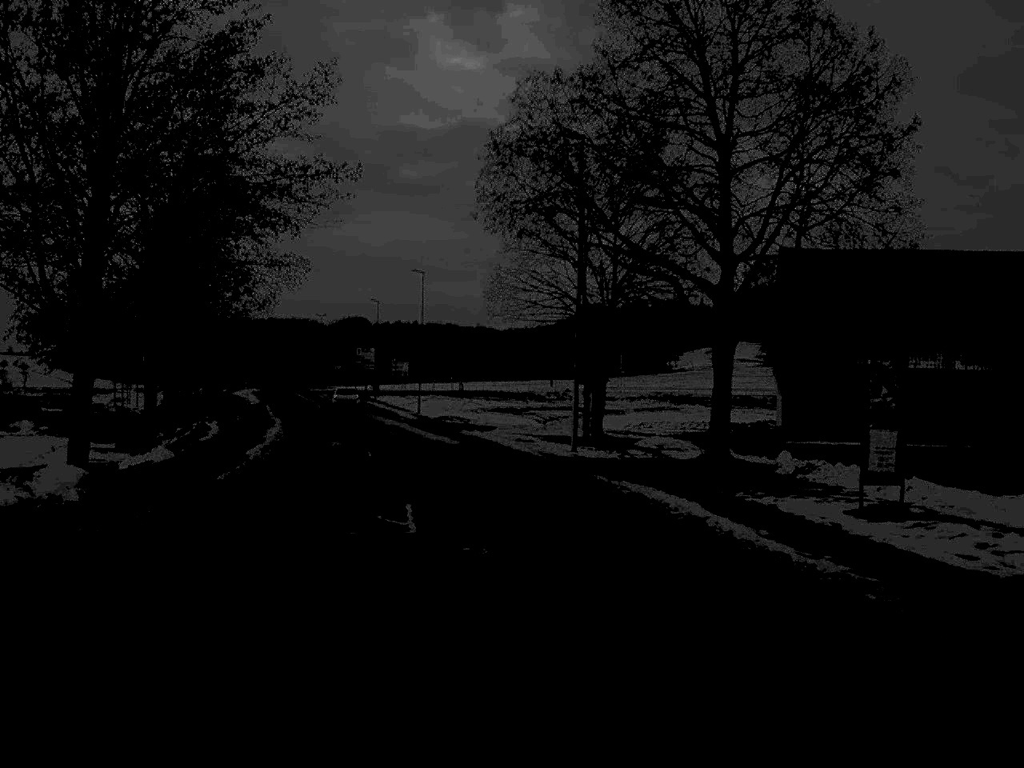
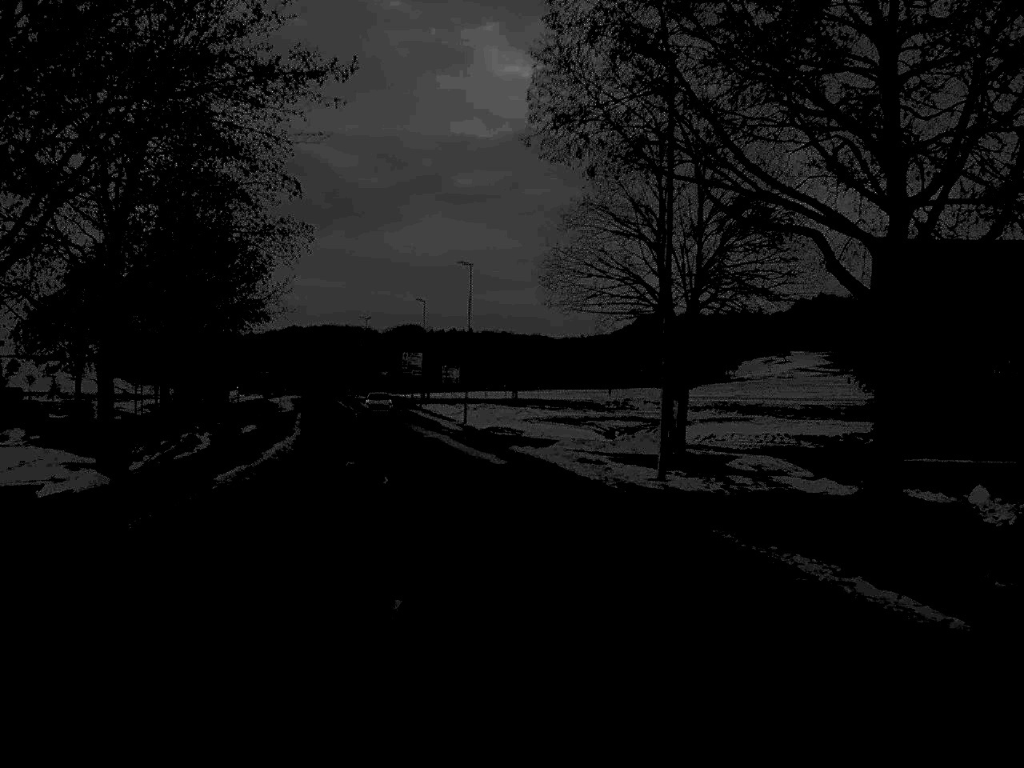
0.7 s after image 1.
(-0.2, +8.6) m; -2°
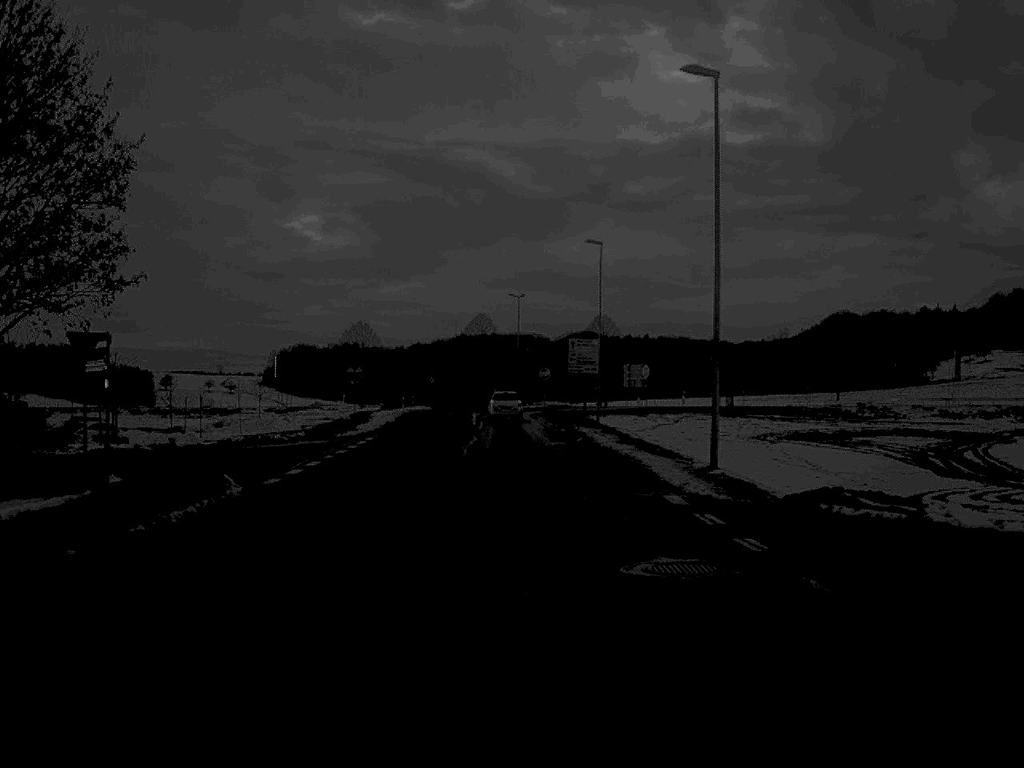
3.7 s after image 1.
(-3.0, +38.9) m; -8°
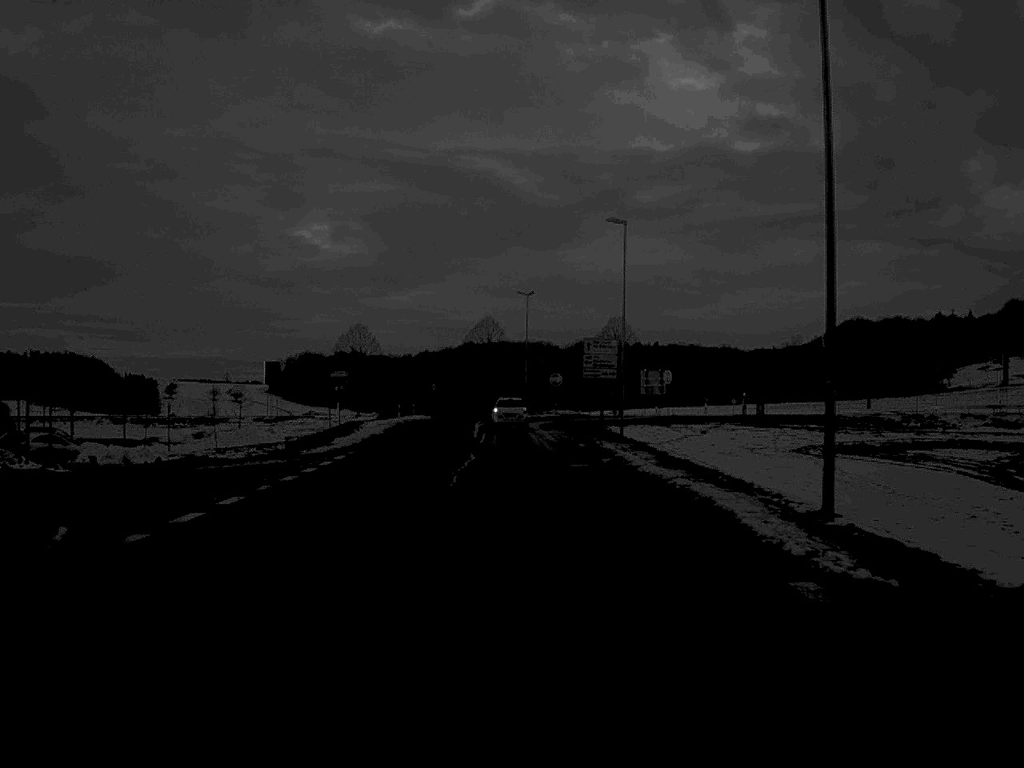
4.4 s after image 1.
(0.0, +9.0) m; 0°
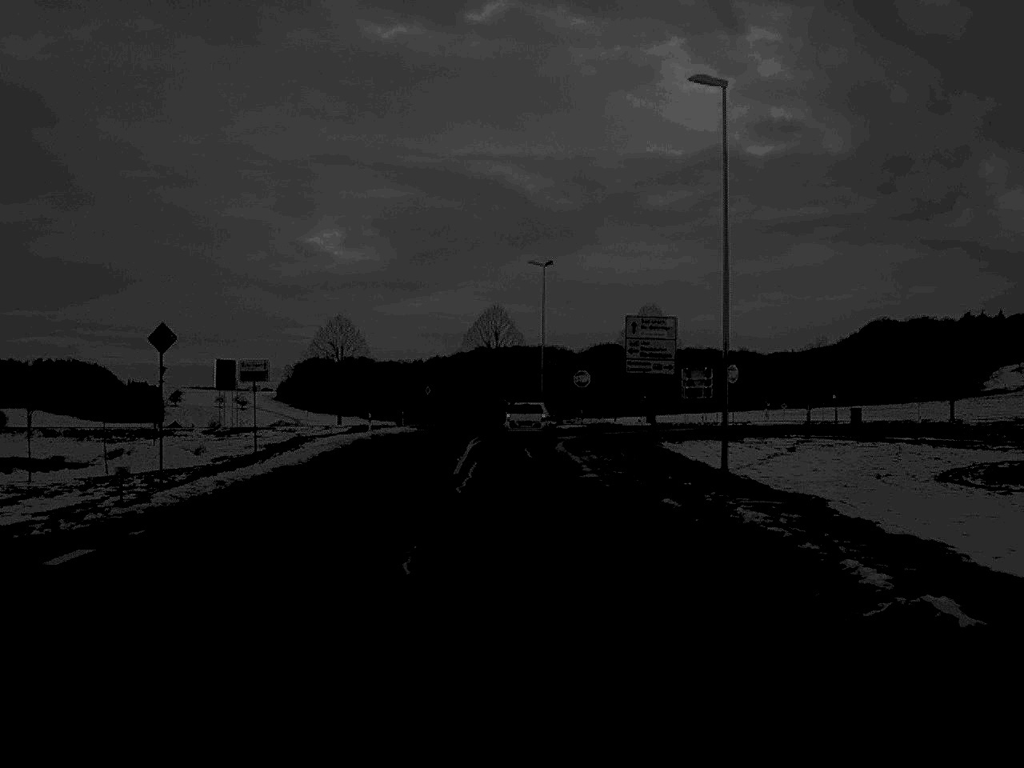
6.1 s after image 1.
(-0.1, +21.9) m; -1°
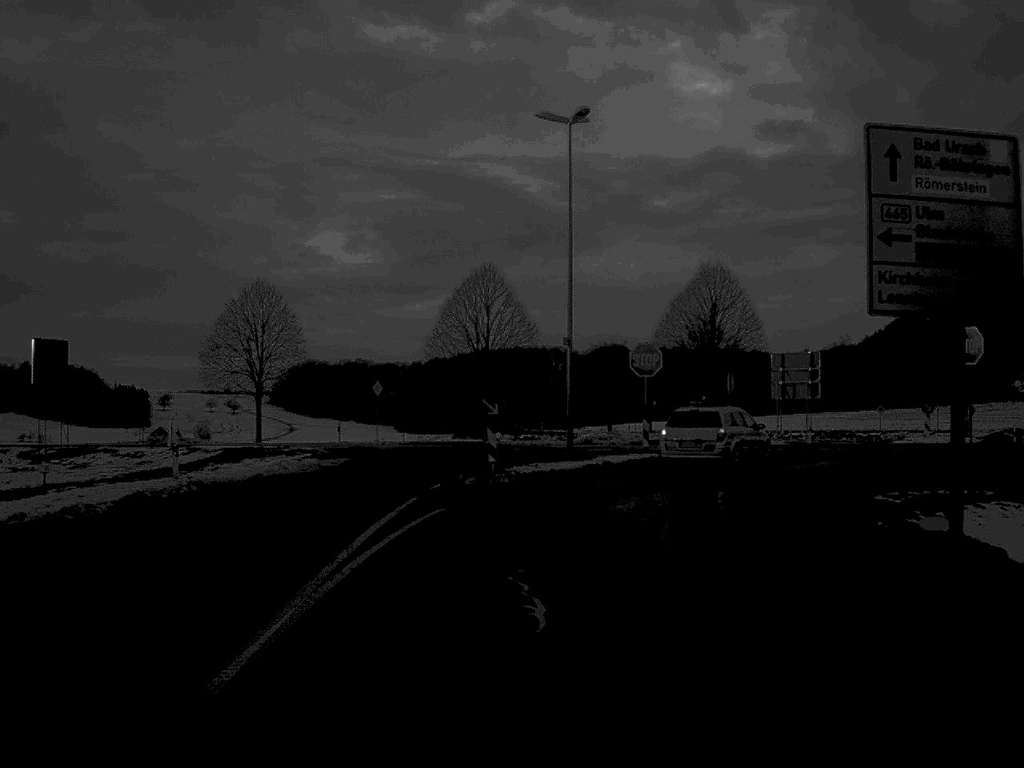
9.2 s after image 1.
(-0.1, +34.3) m; 0°
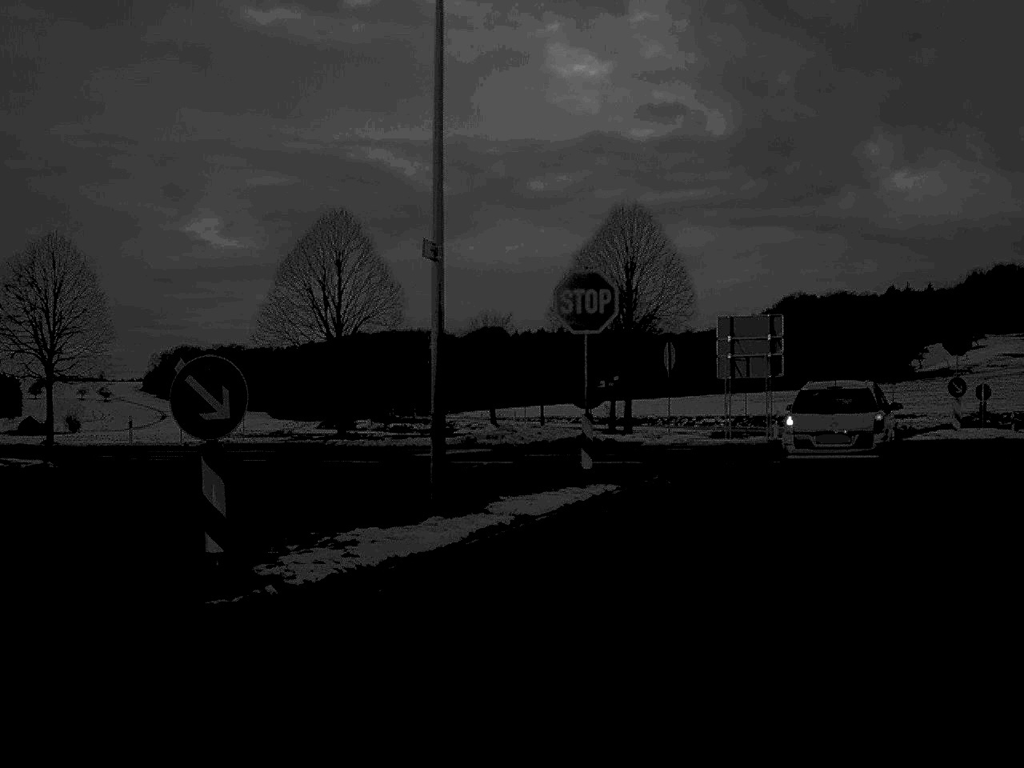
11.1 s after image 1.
(+0.5, +16.2) m; +6°
